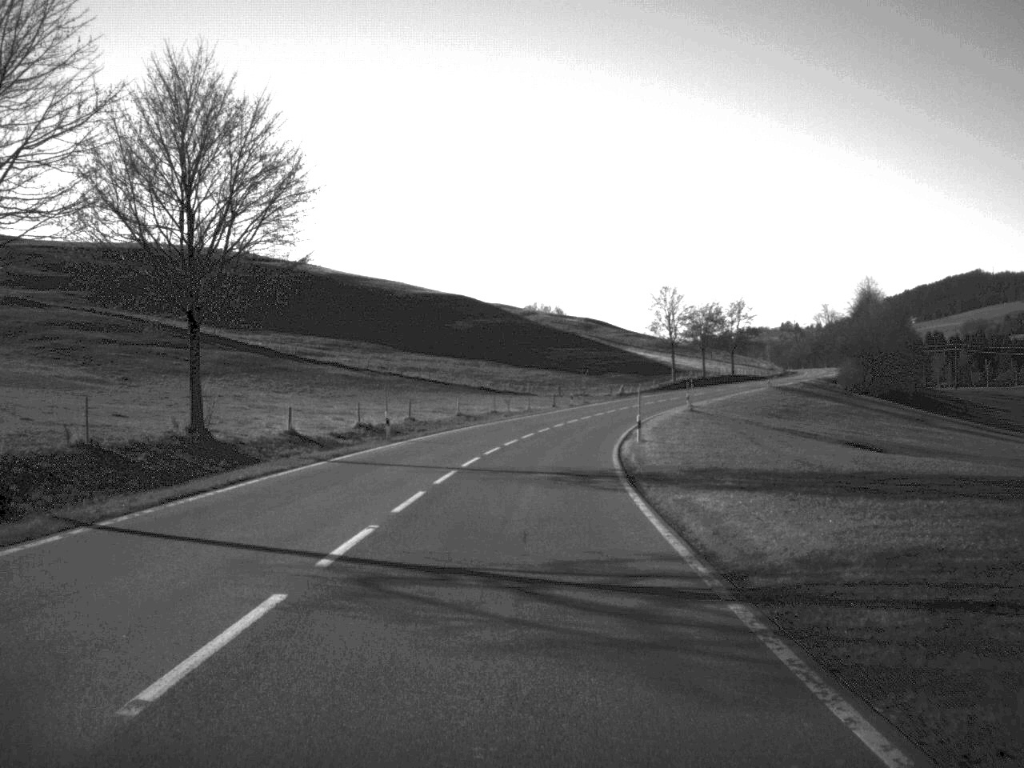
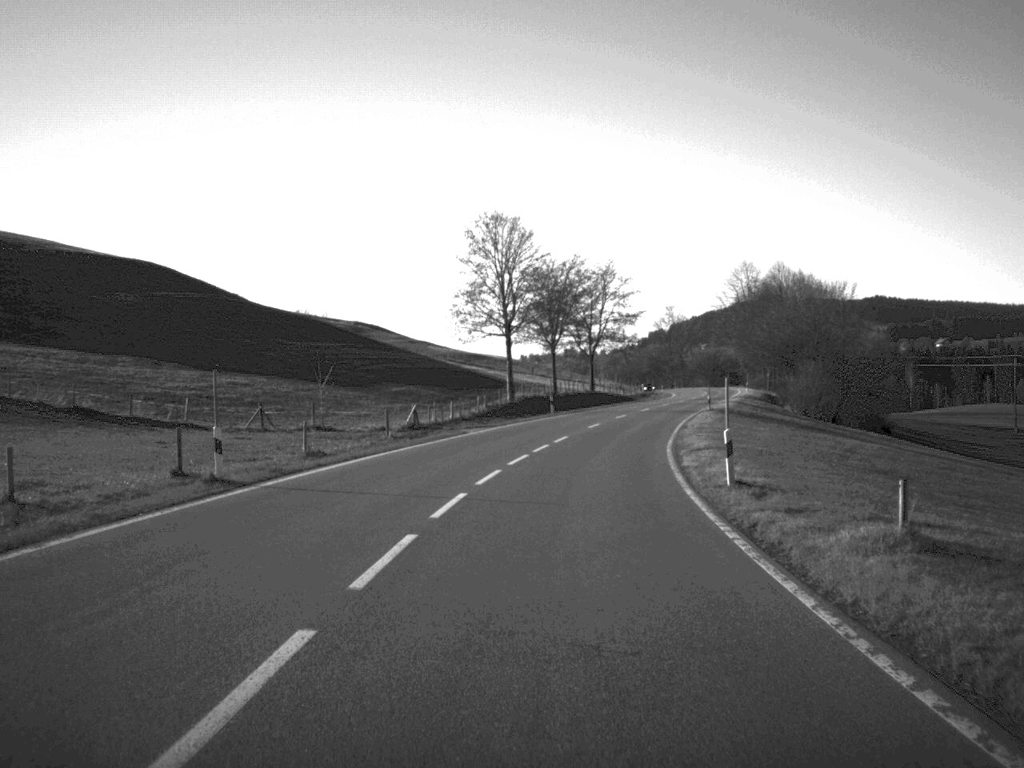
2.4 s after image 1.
(+5.1, +73.1) m; +10°
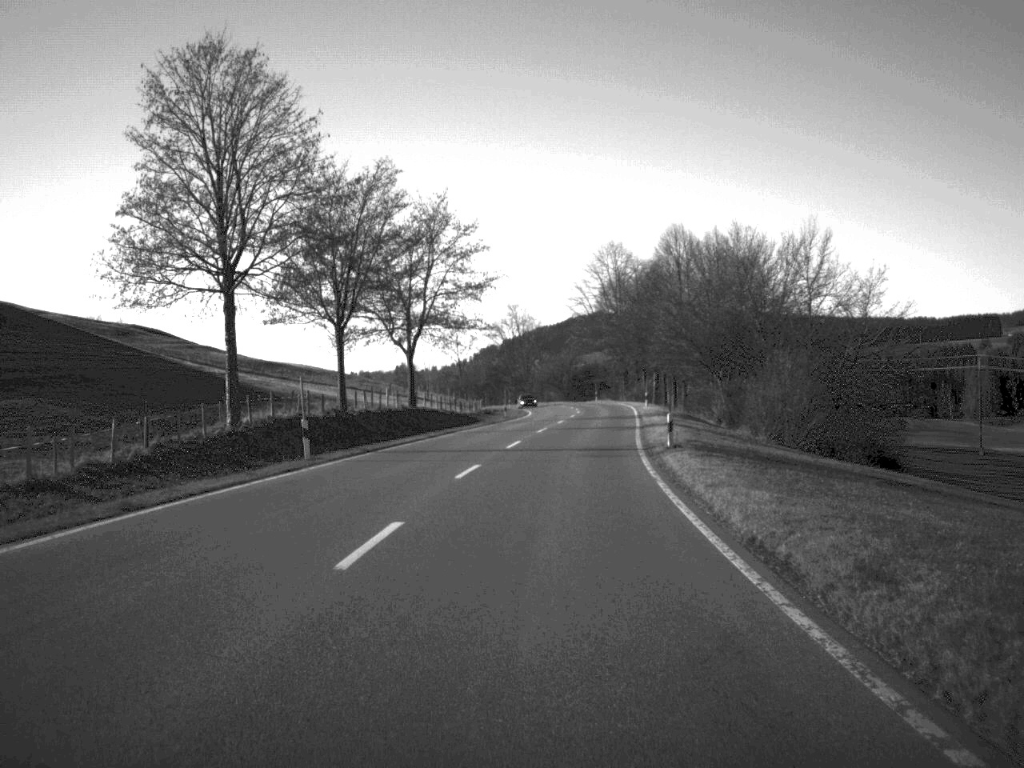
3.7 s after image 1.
(+2.8, +40.6) m; +7°
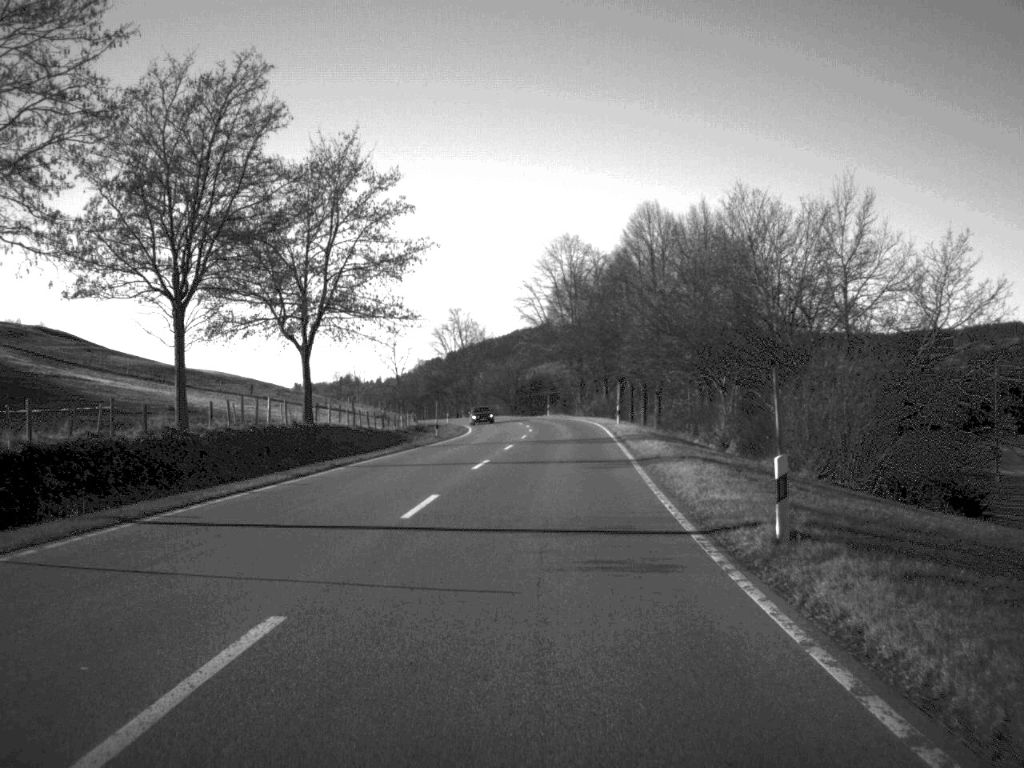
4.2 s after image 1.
(+0.4, +18.1) m; +2°
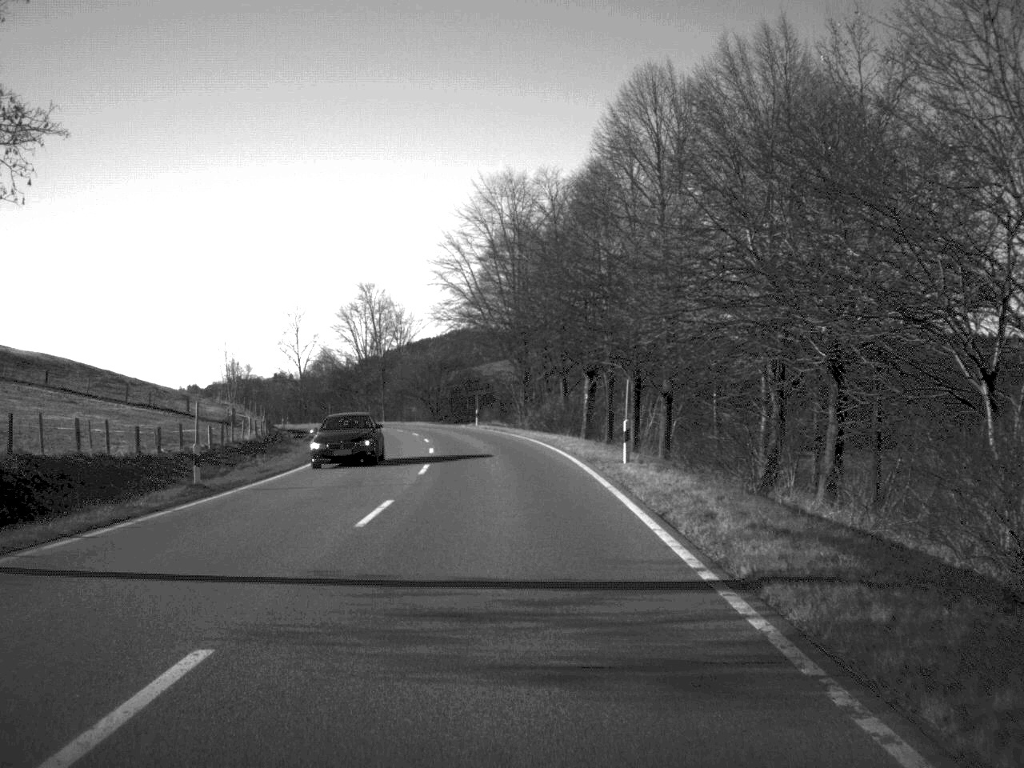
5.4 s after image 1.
(+1.1, +36.4) m; +3°
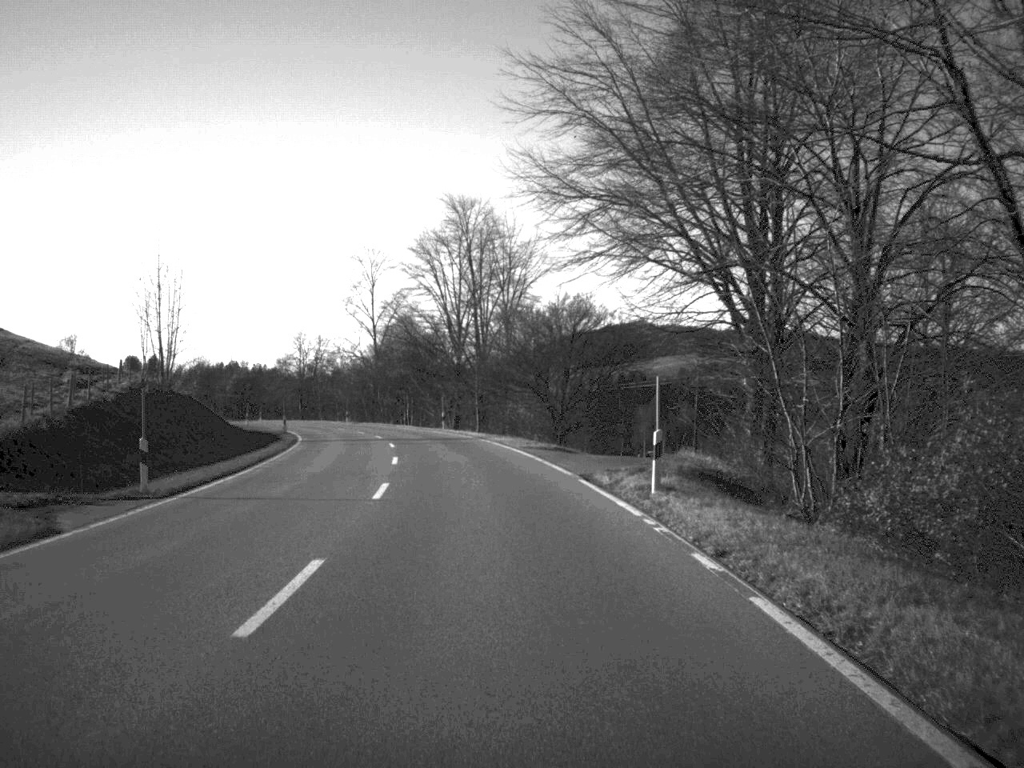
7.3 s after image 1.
(-2.7, +55.7) m; -7°
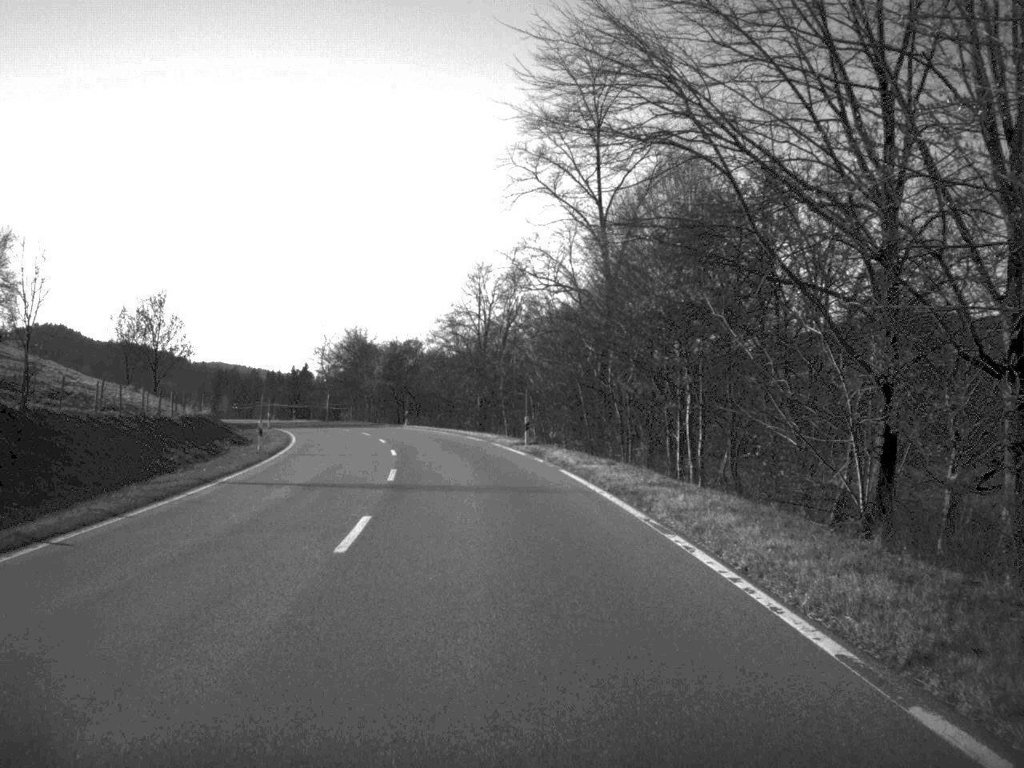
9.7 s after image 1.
(-6.8, +67.1) m; -12°
